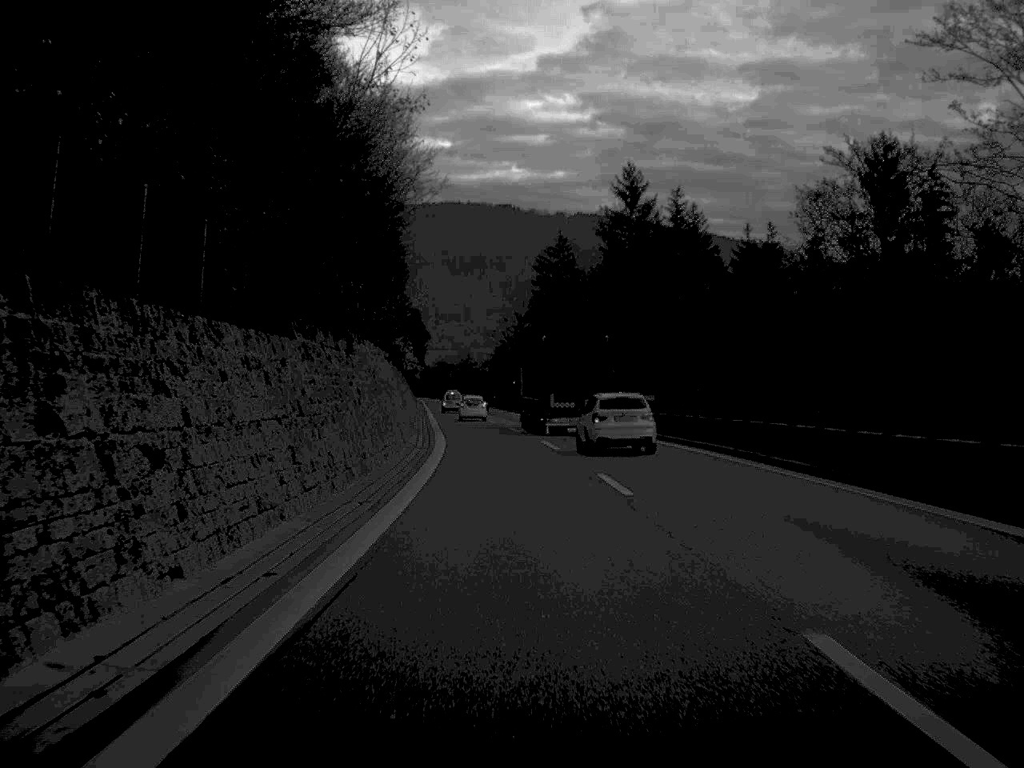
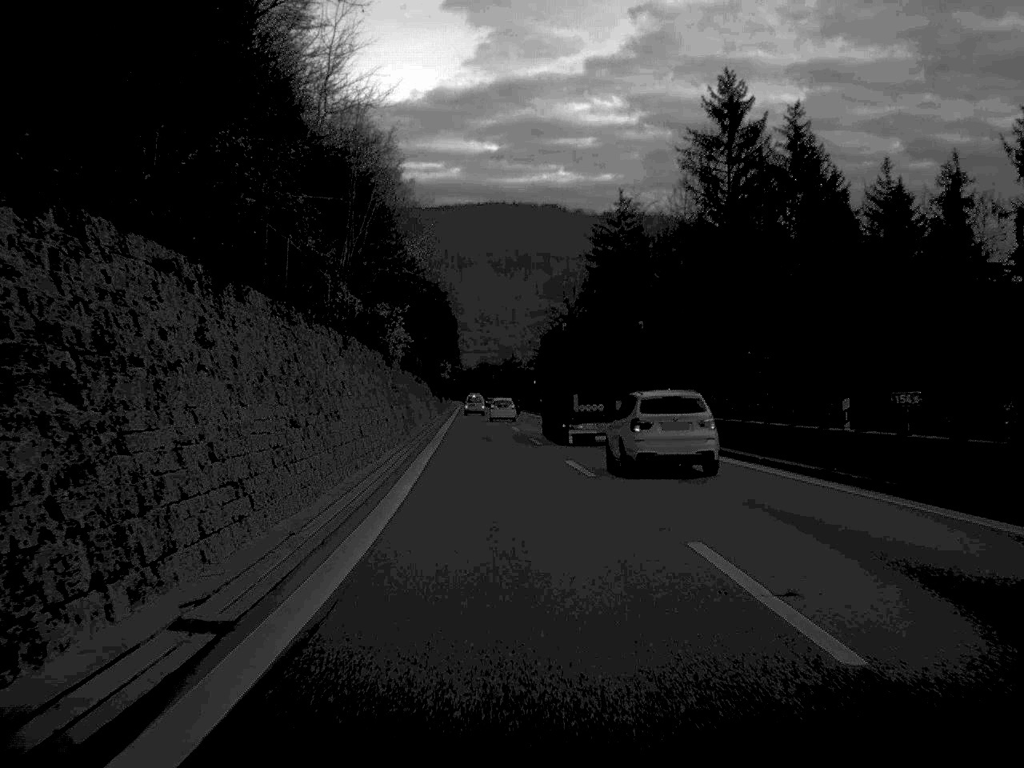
(-0.6, +31.5) m; -2°
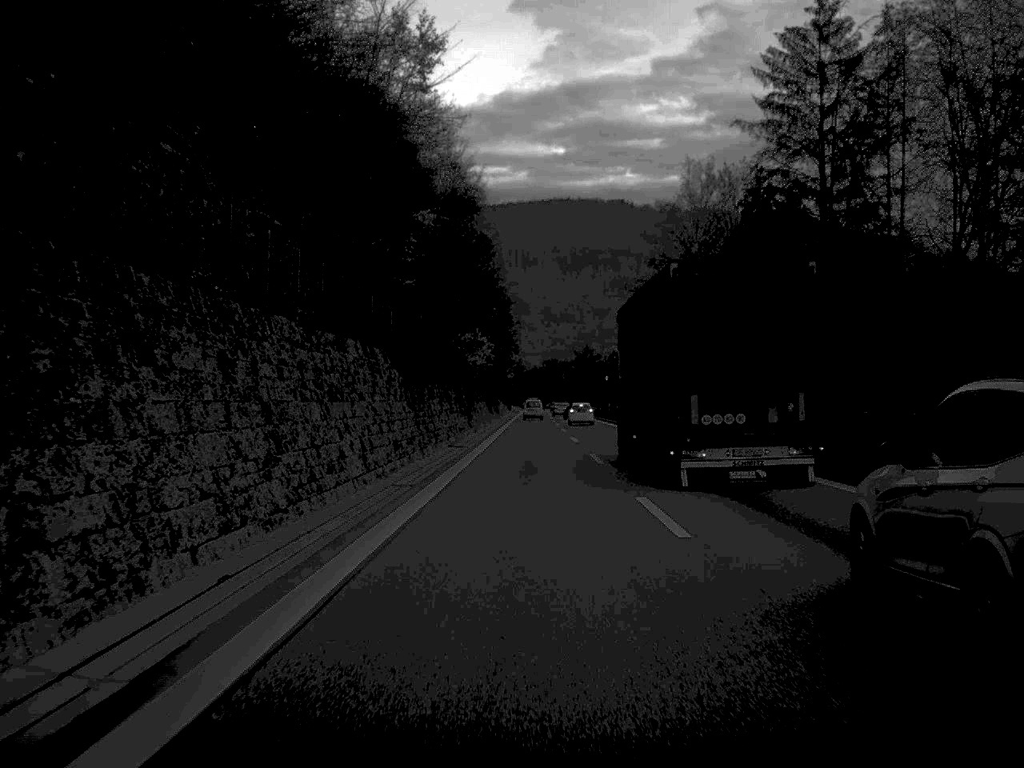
(-2.1, +63.9) m; -3°
